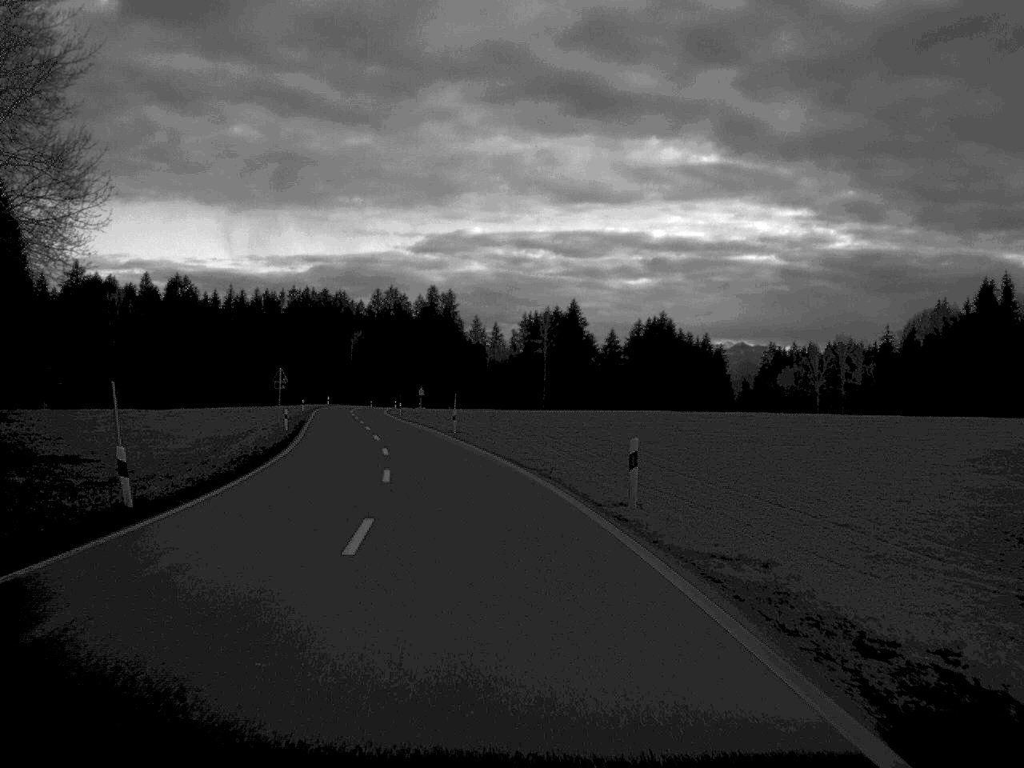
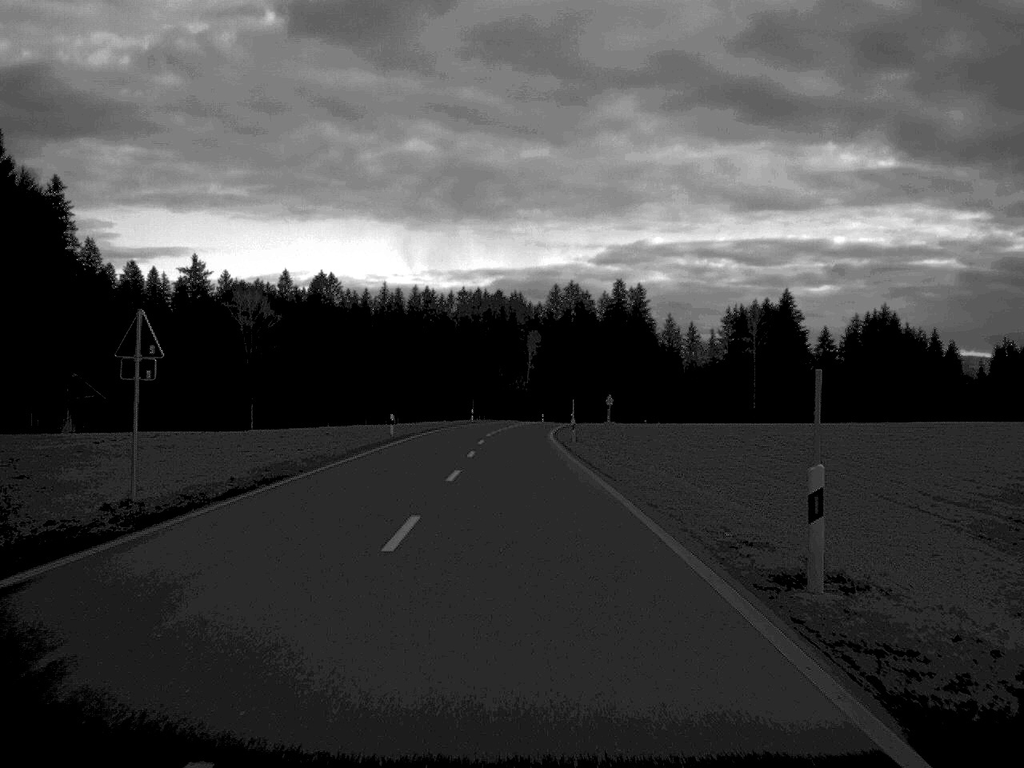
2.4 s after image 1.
(-4.0, +48.2) m; -8°
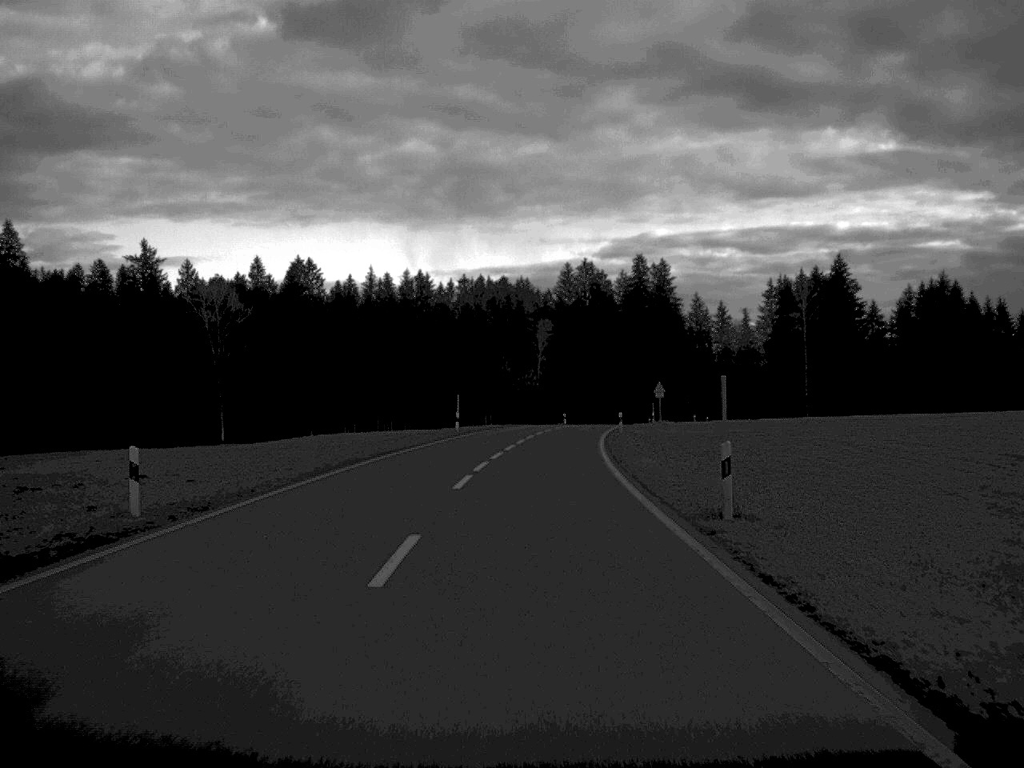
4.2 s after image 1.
(-0.4, +39.0) m; 0°
